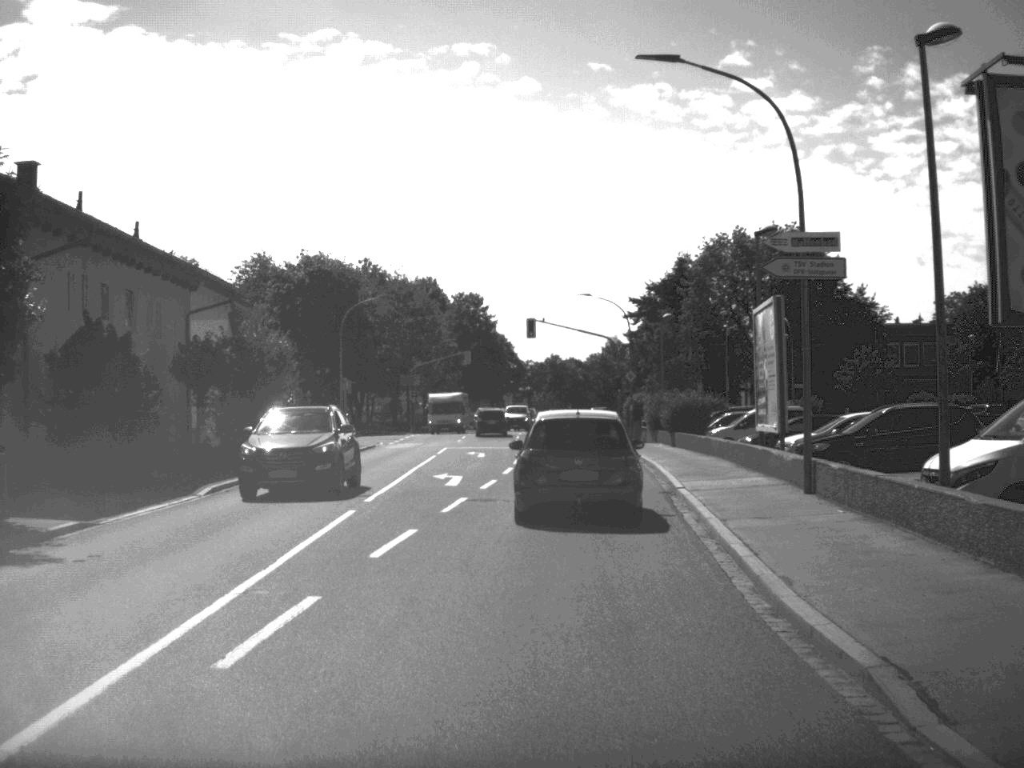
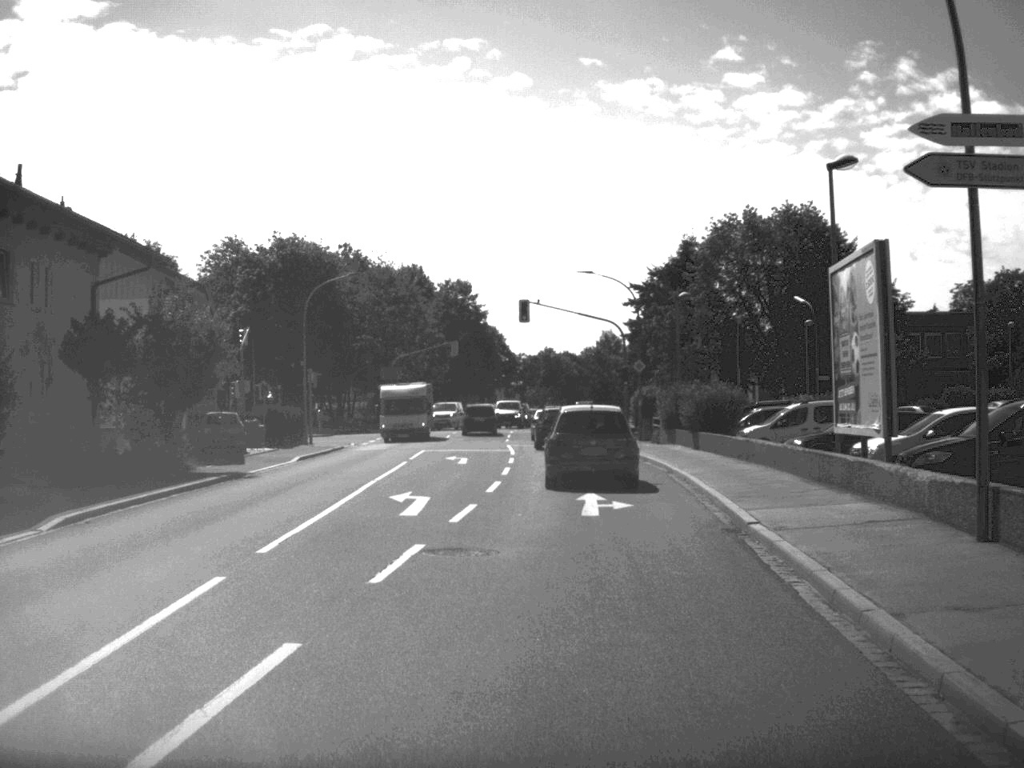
(0.0, +8.2) m; 0°
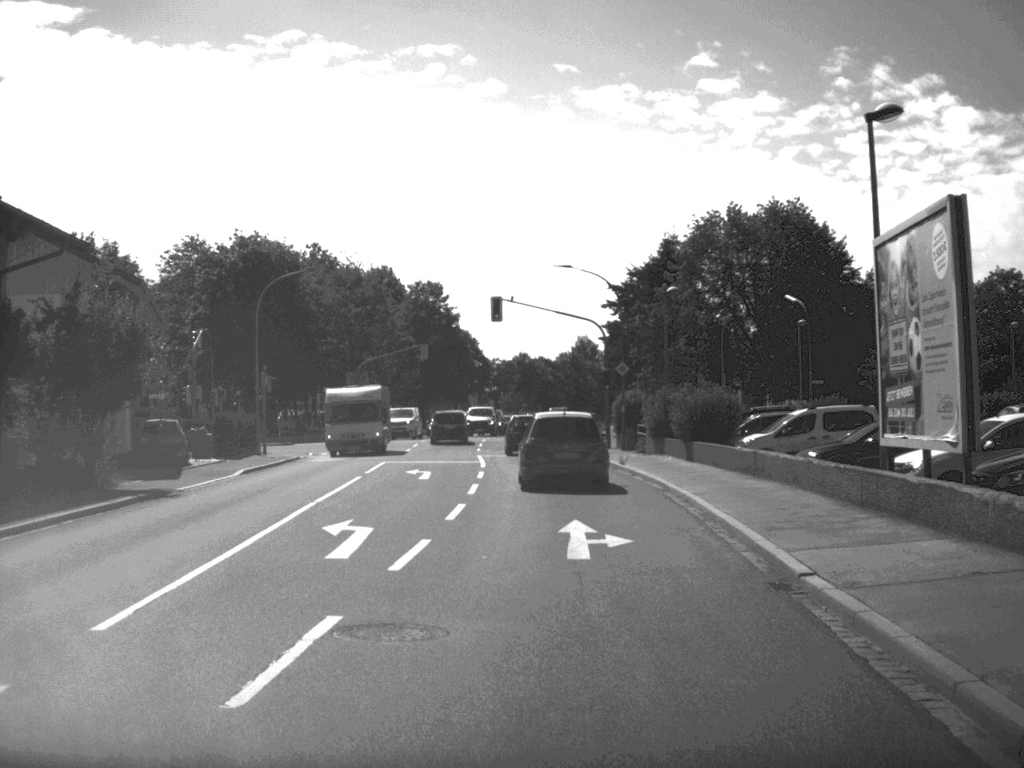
(0.0, +4.5) m; +1°
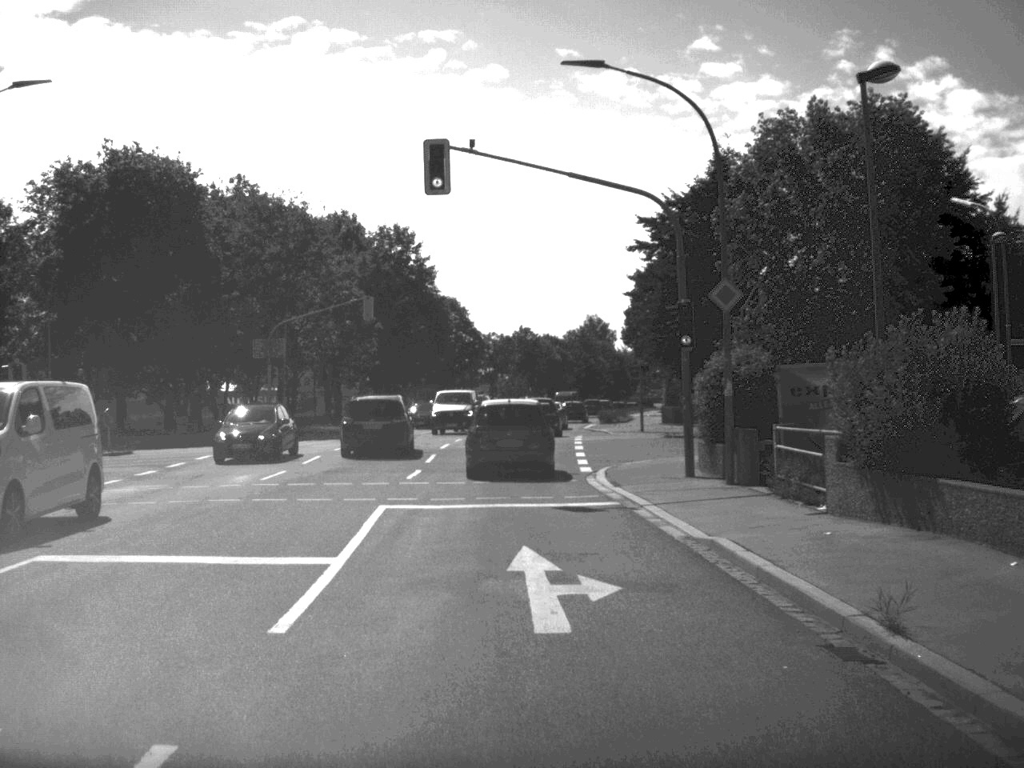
(+0.4, +27.6) m; -1°
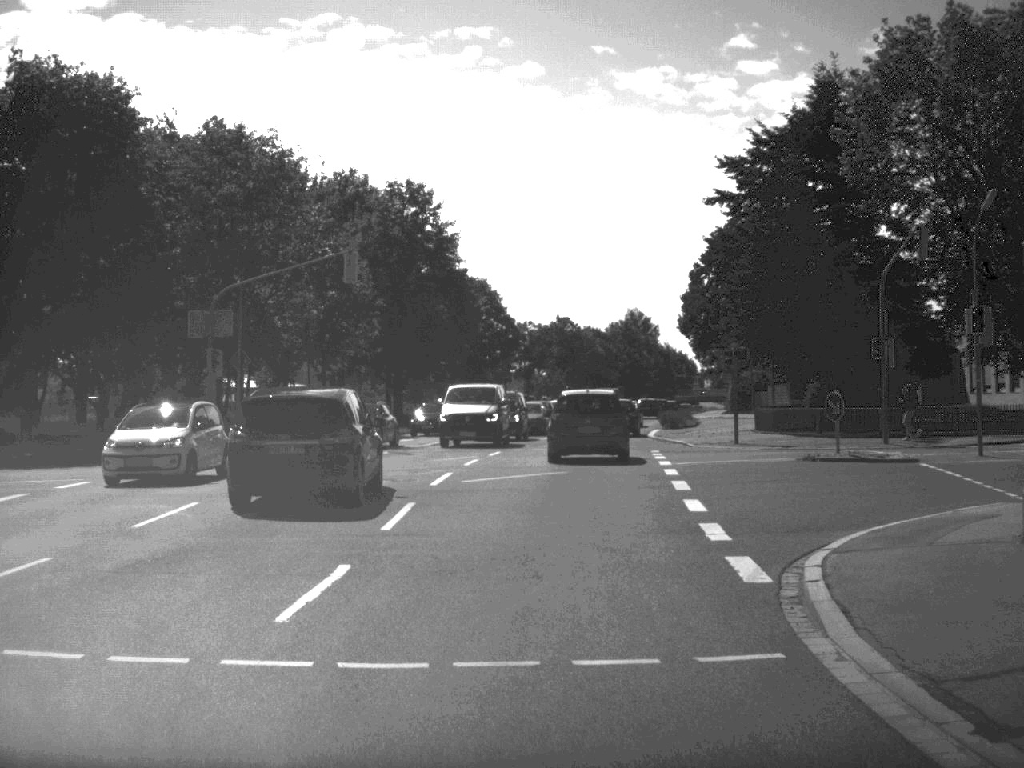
(-0.3, +16.4) m; -2°
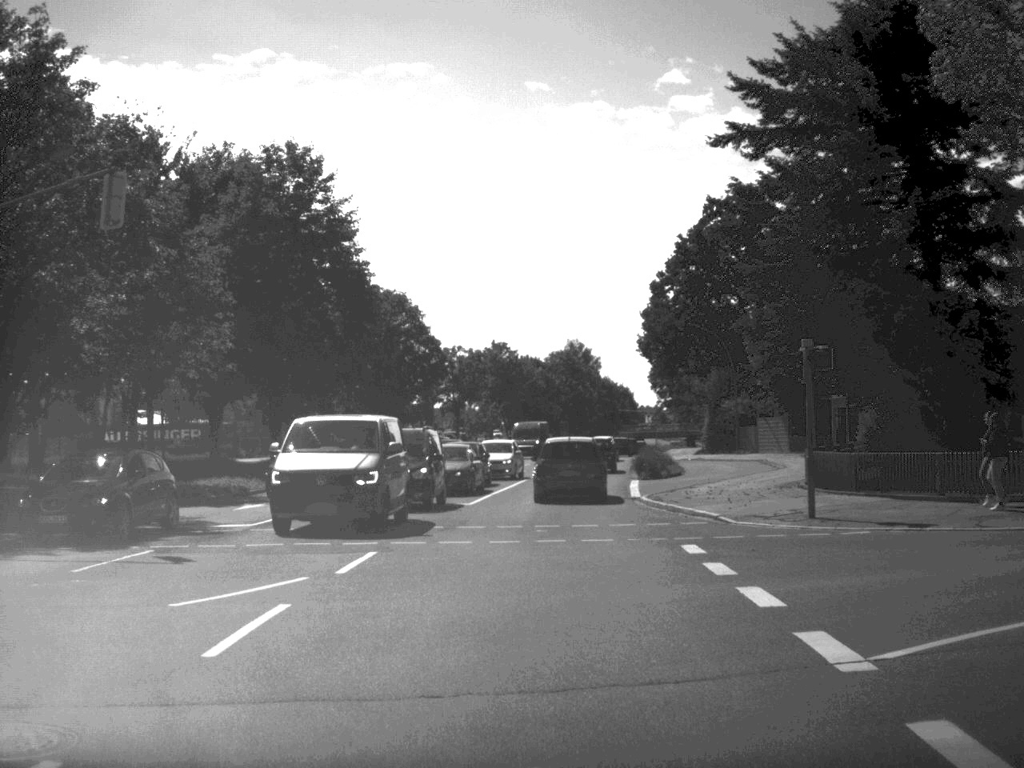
(+0.4, +18.1) m; +3°
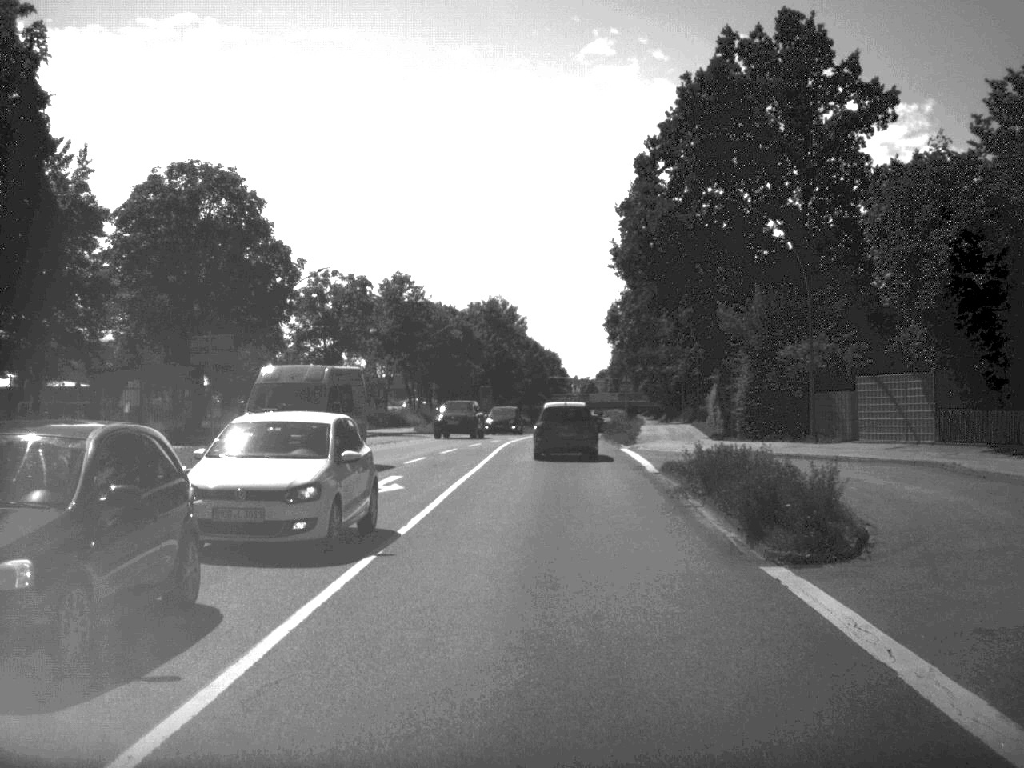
(+0.5, +32.9) m; +3°
